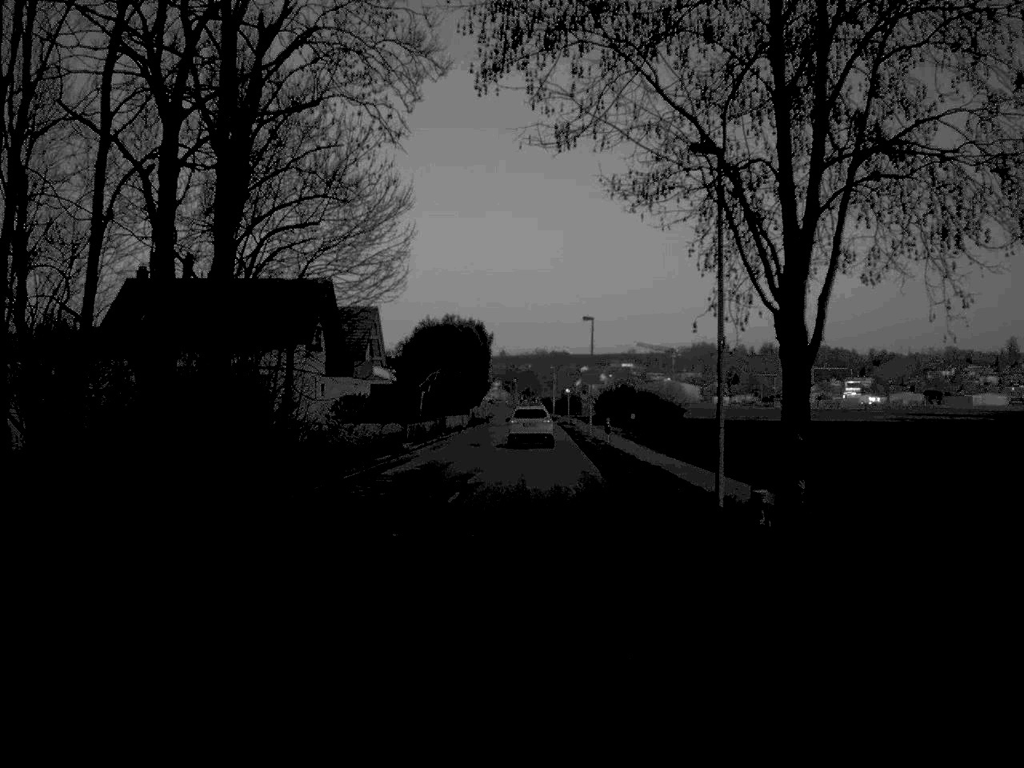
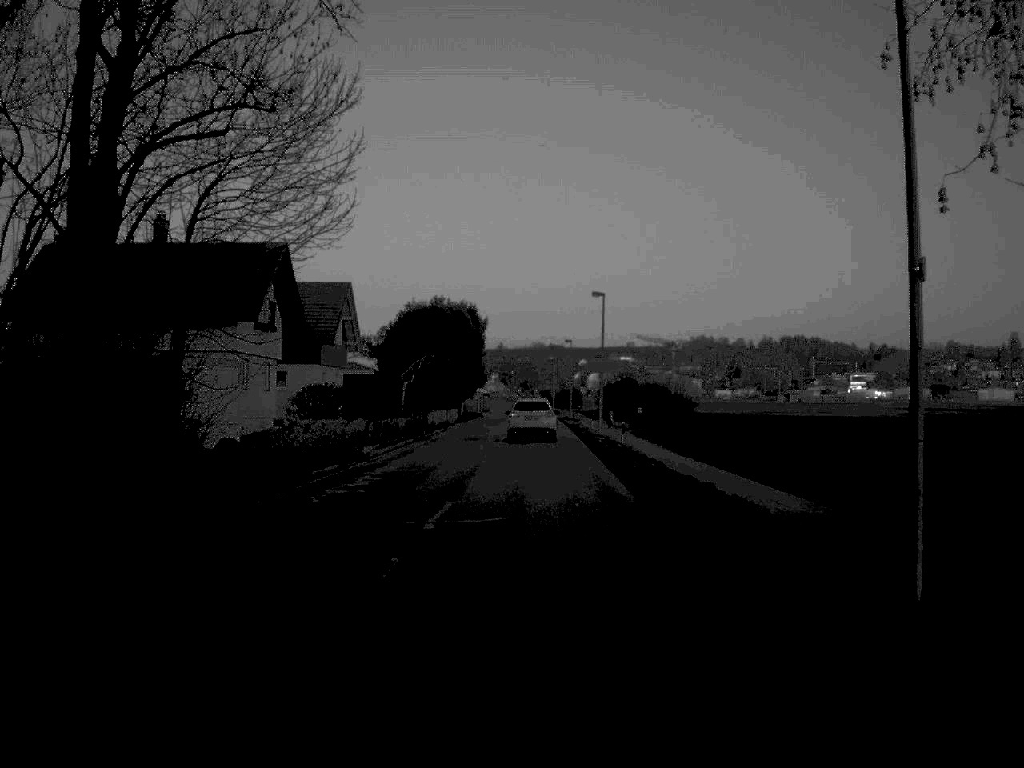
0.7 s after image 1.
(0.0, +10.8) m; 0°
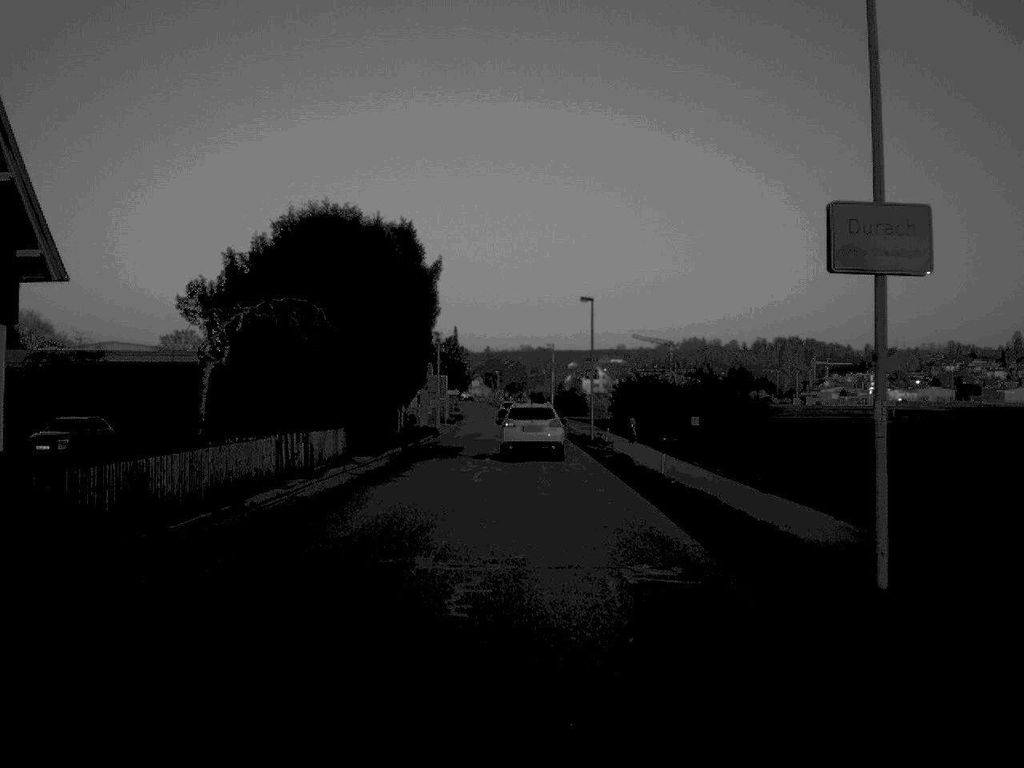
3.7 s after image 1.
(+0.1, +44.0) m; 0°
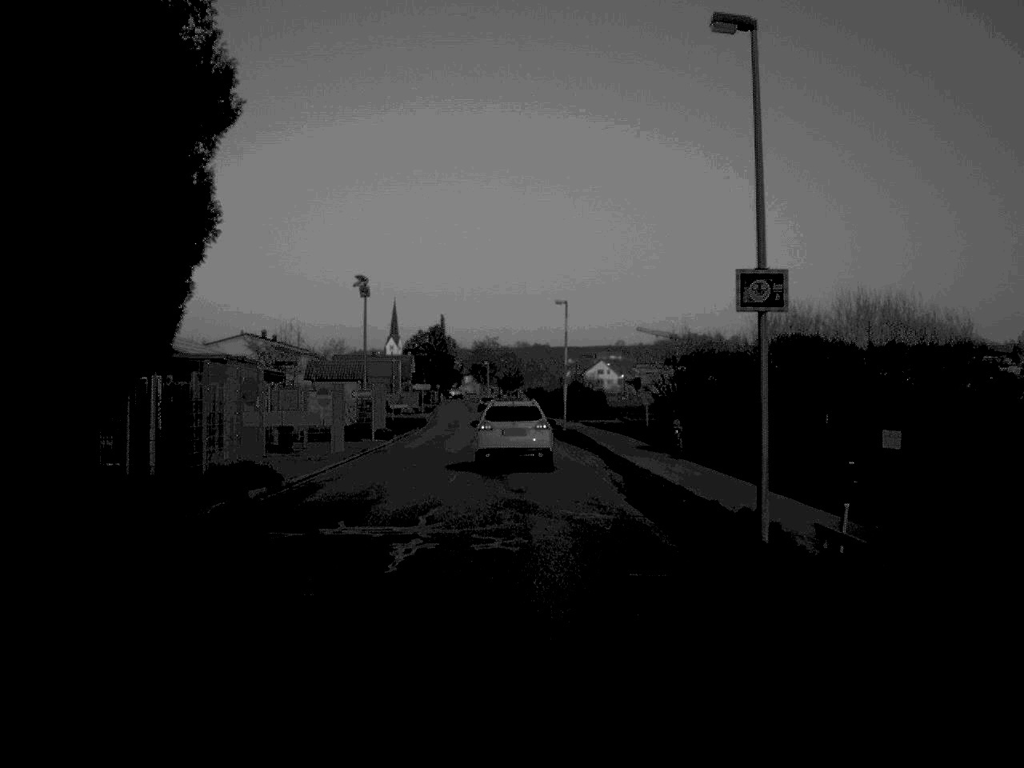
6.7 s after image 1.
(+0.1, +40.4) m; 0°
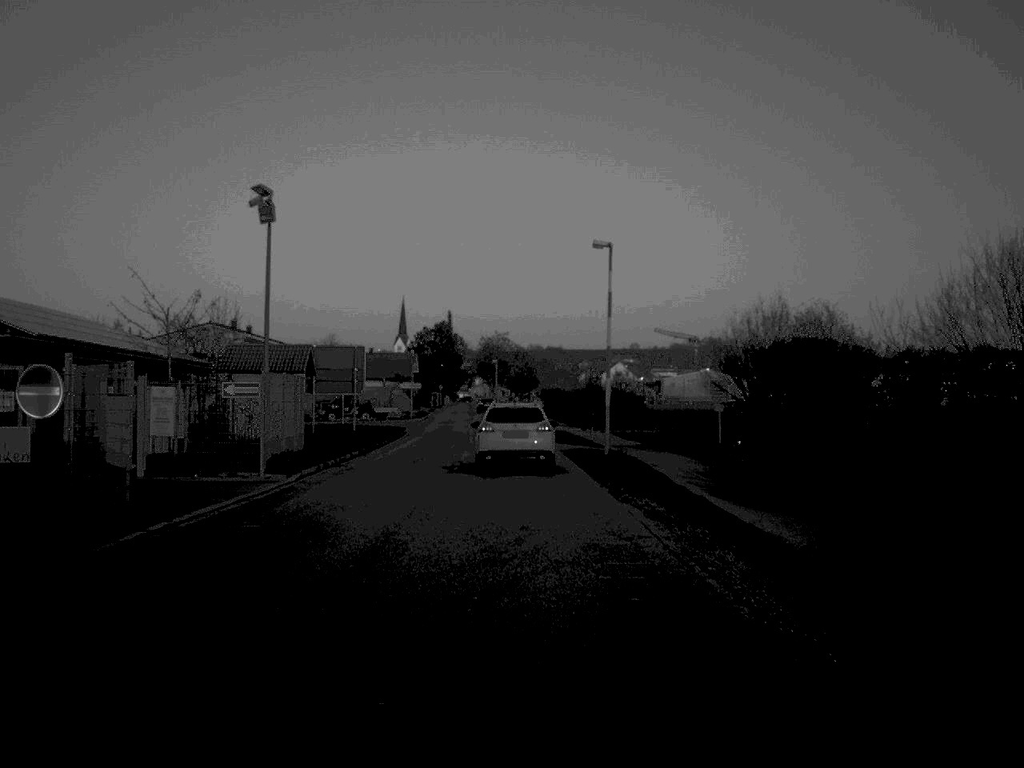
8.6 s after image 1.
(-0.1, +22.5) m; -1°
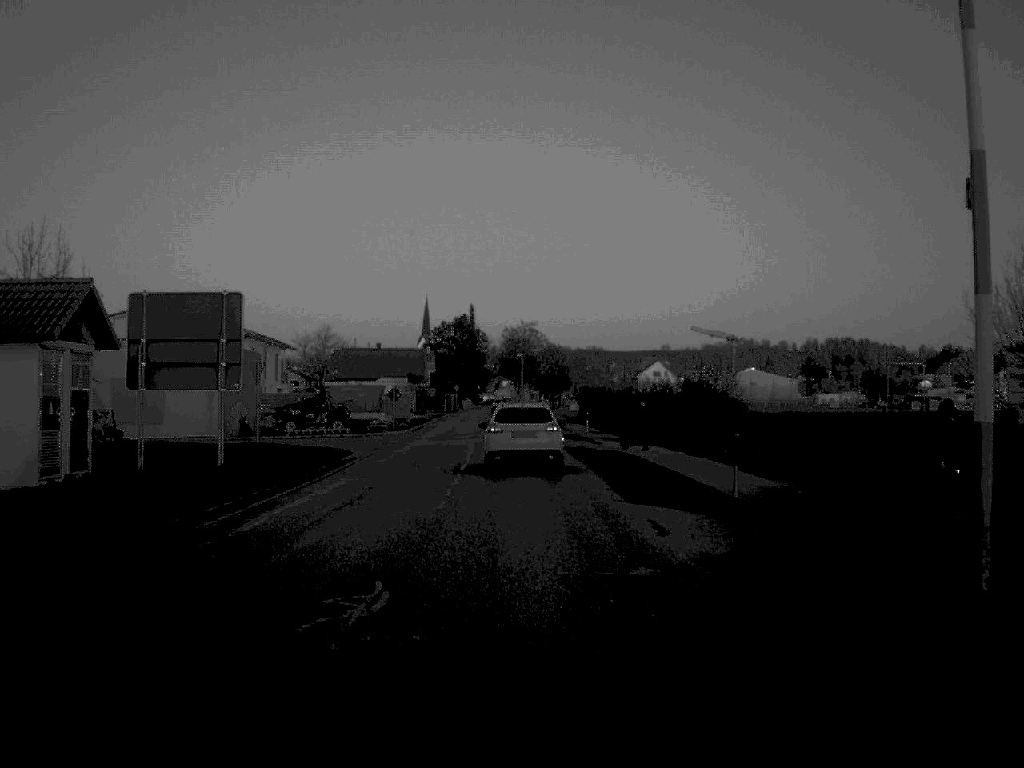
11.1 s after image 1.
(-0.3, +28.2) m; -1°
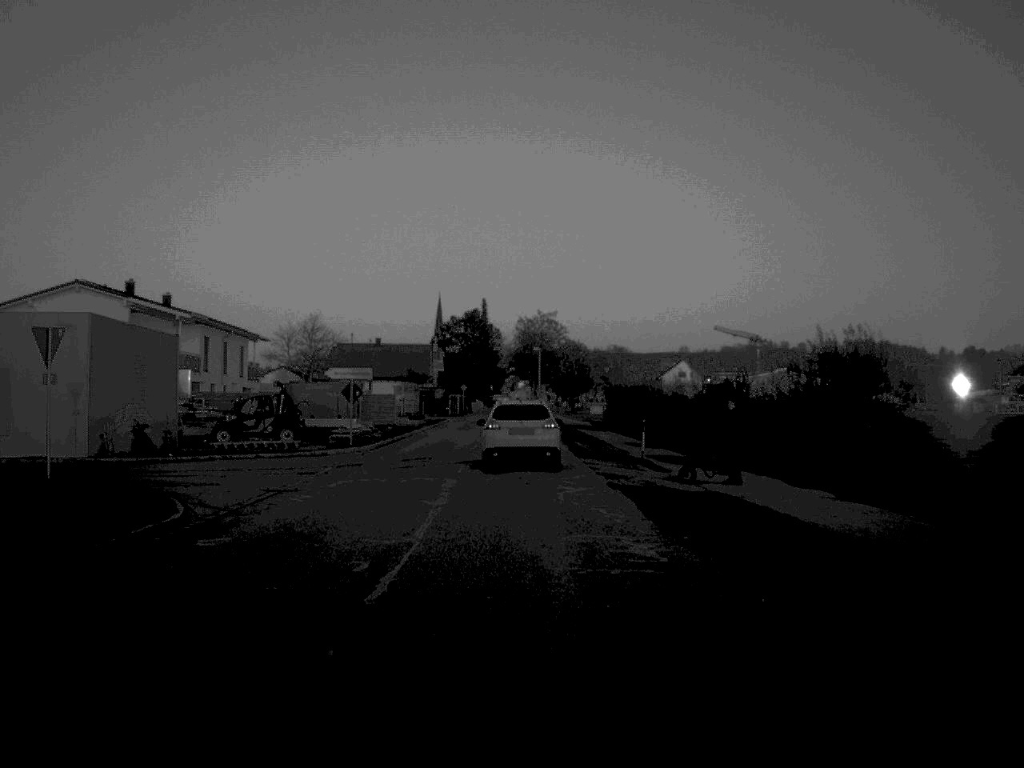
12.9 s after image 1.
(-0.1, +19.7) m; -1°
